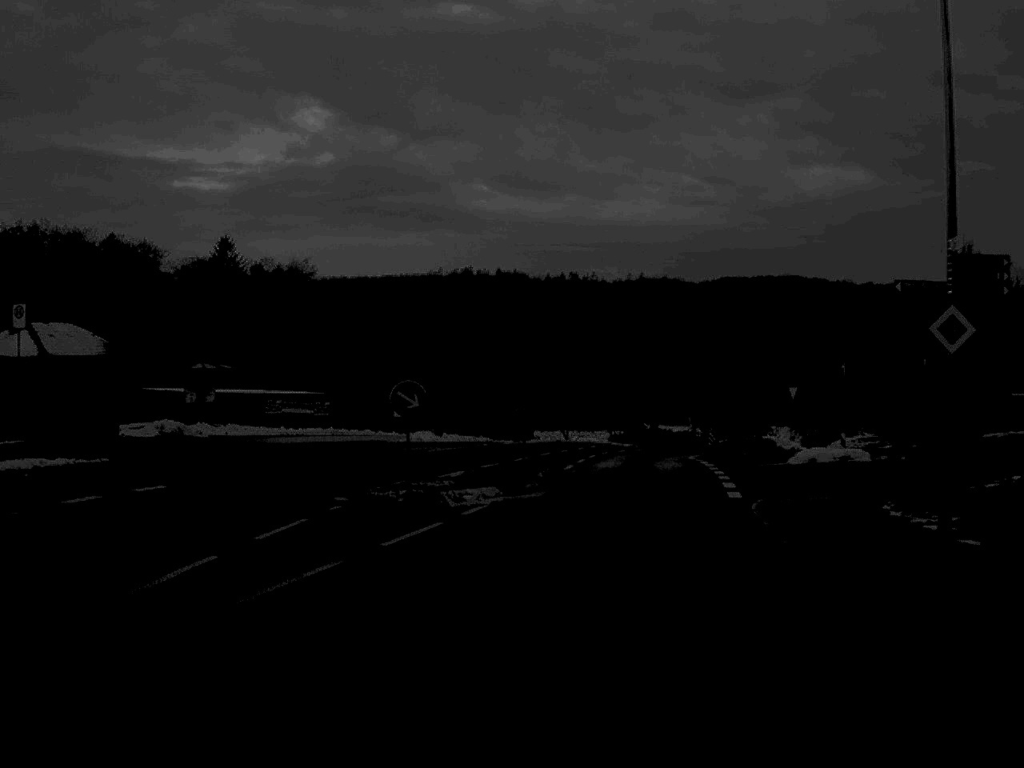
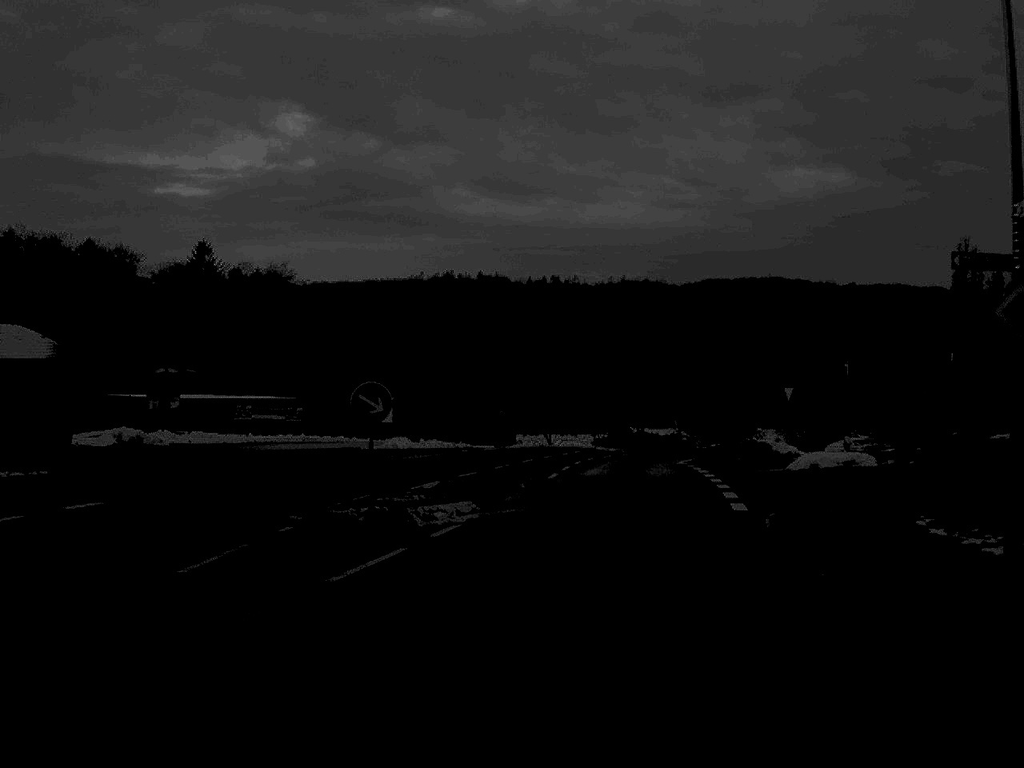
(0.0, +2.6) m; +1°
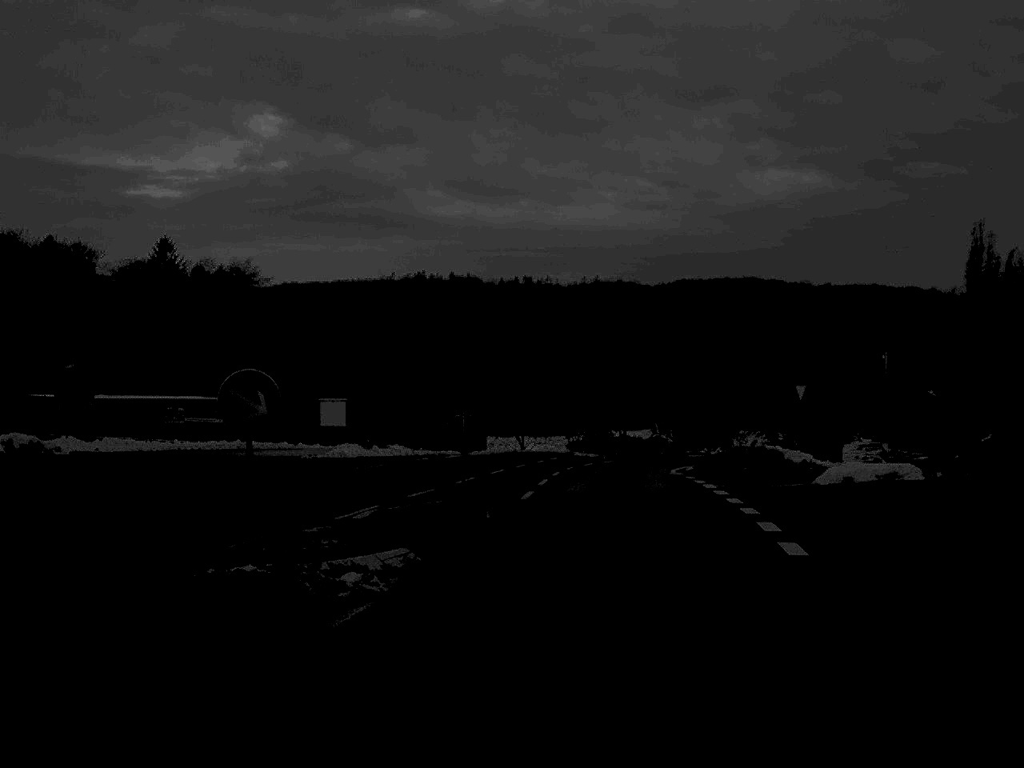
(+0.1, +6.6) m; +1°
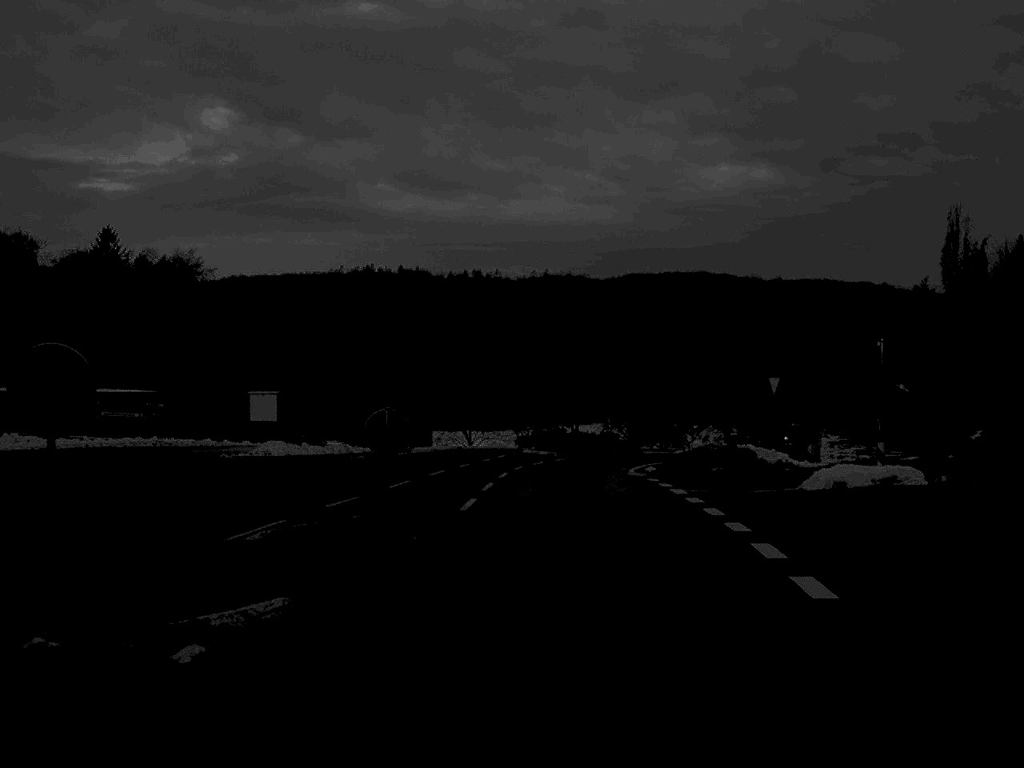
(+0.1, +3.9) m; +2°
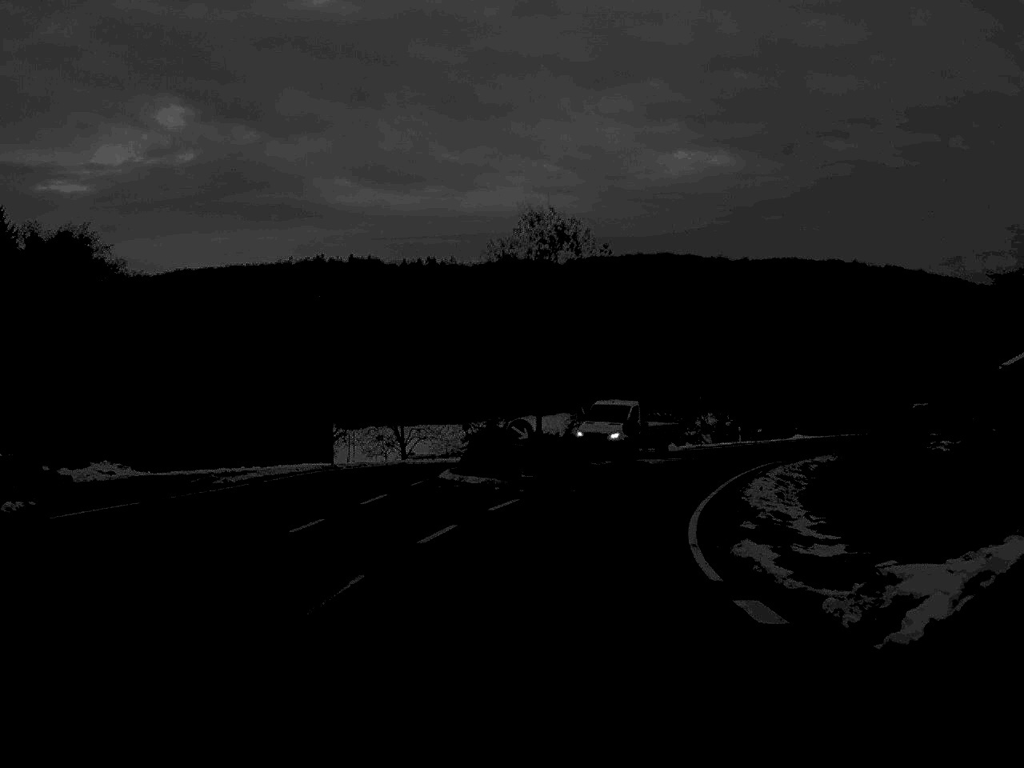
(+1.0, +28.2) m; +2°
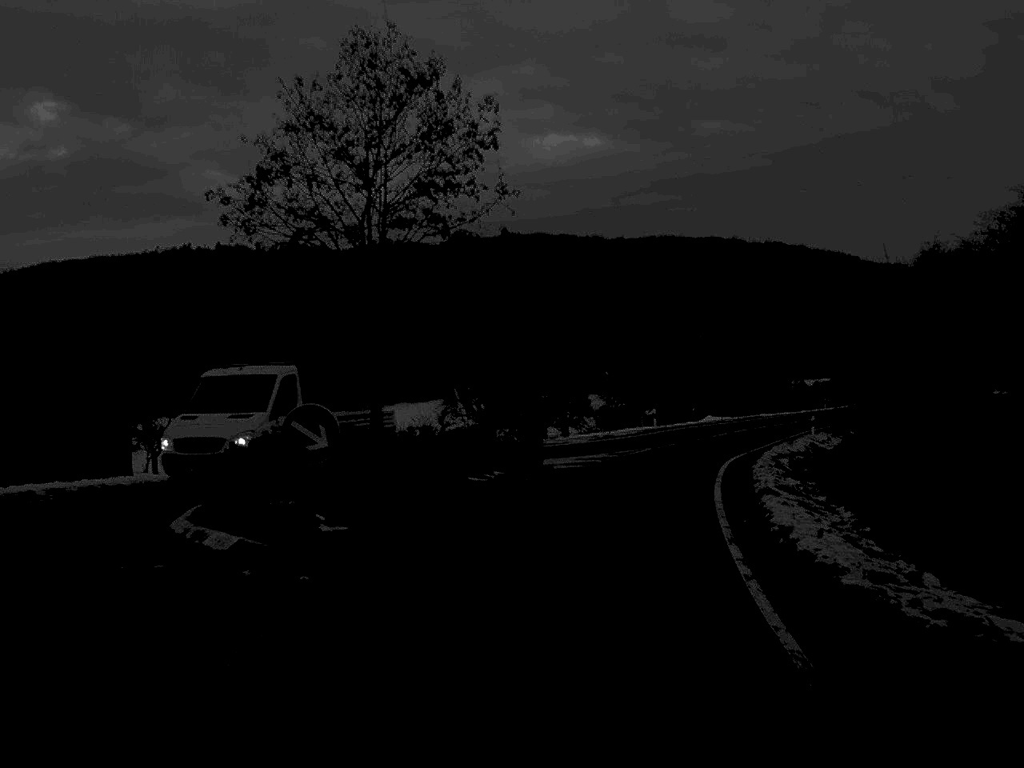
(+0.6, +15.7) m; +6°
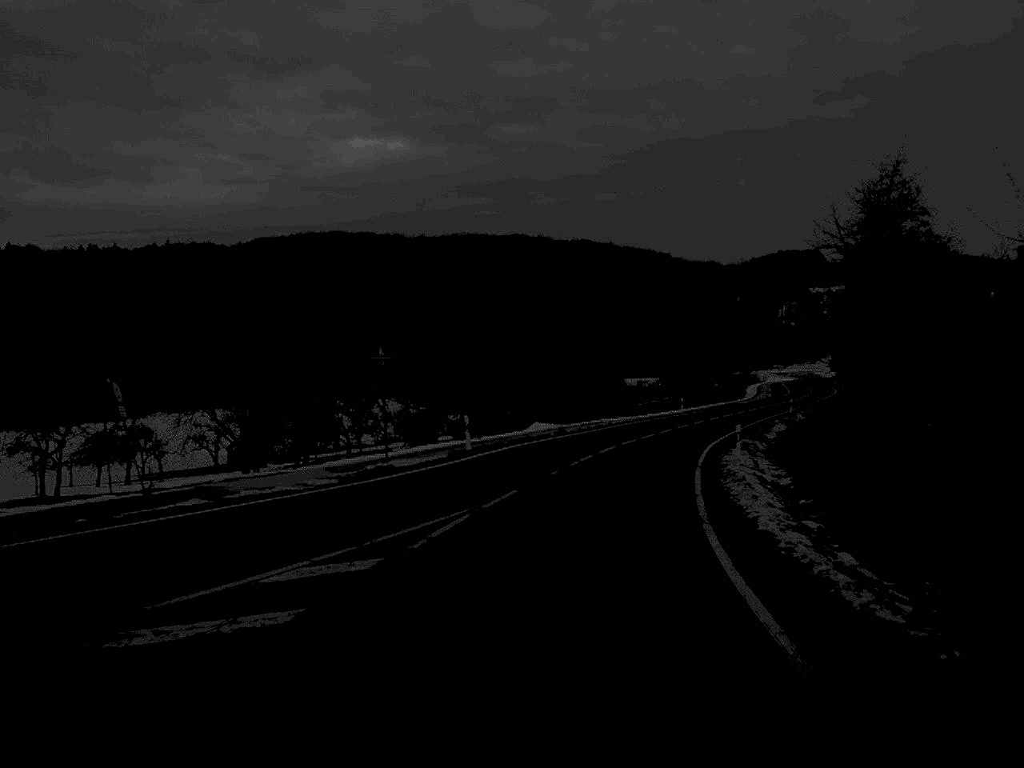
(+2.0, +24.6) m; +9°
